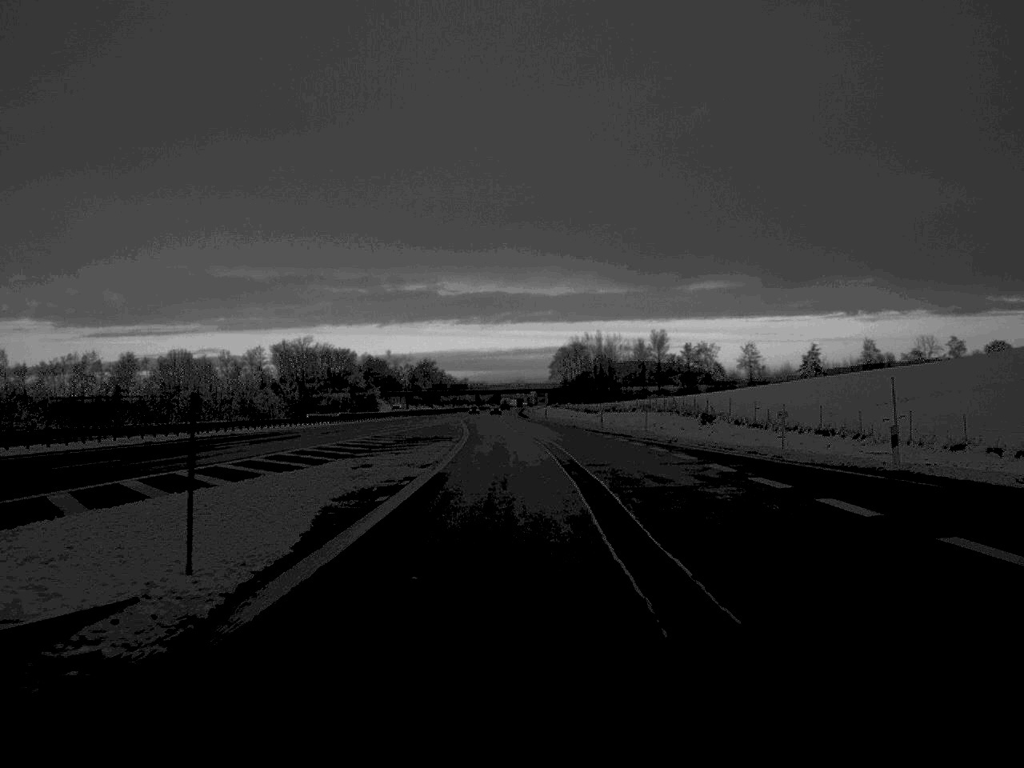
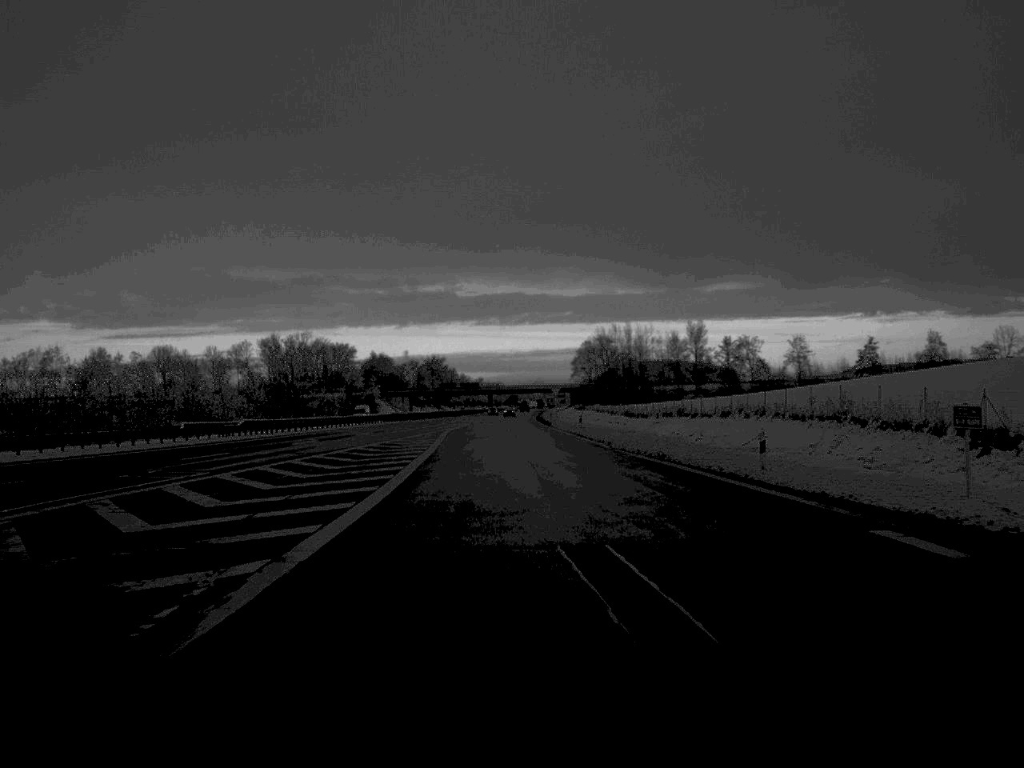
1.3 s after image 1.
(-0.3, +46.4) m; -1°
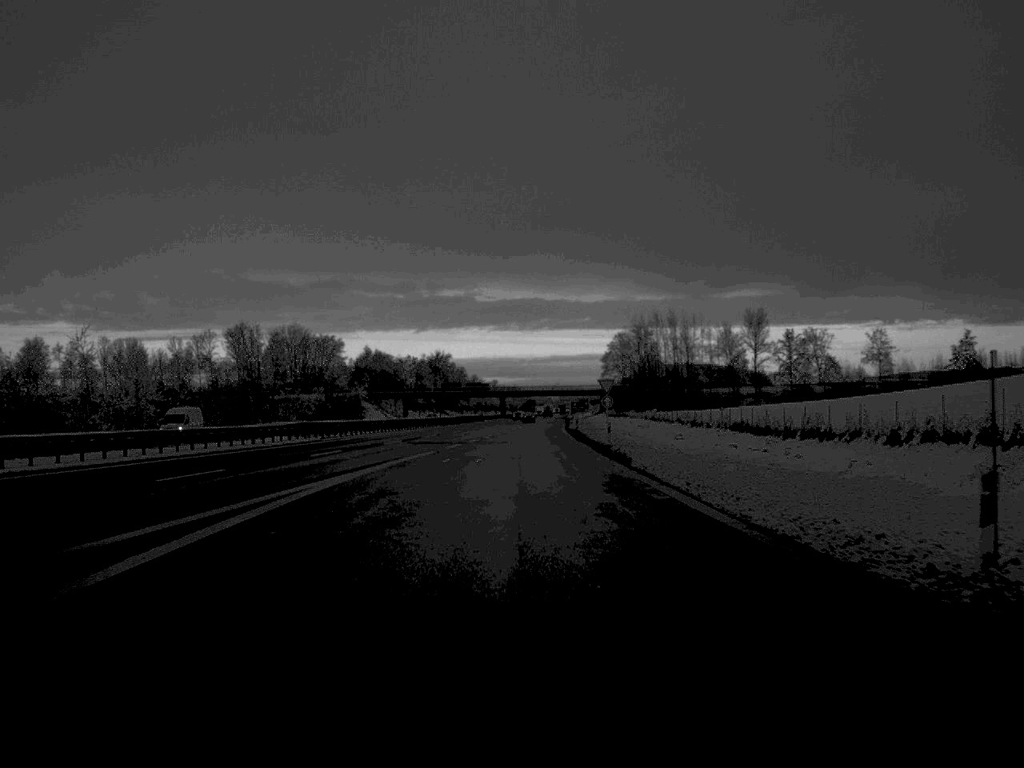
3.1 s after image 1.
(-0.6, +64.5) m; -1°
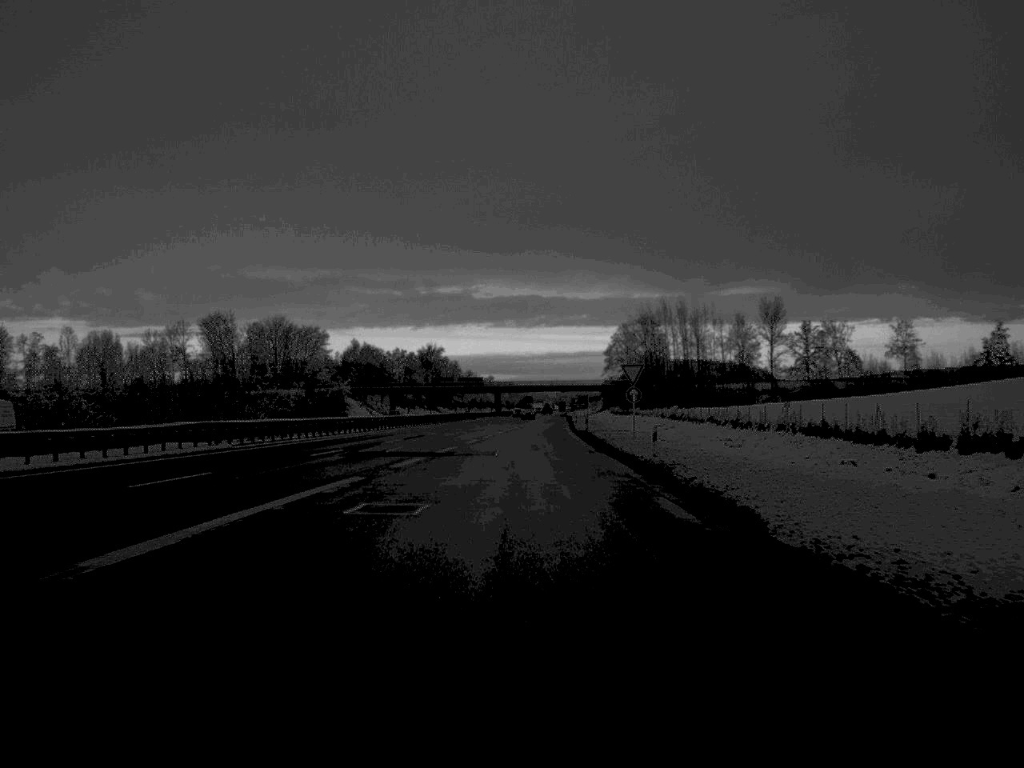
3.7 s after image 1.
(0.0, +21.8) m; 0°
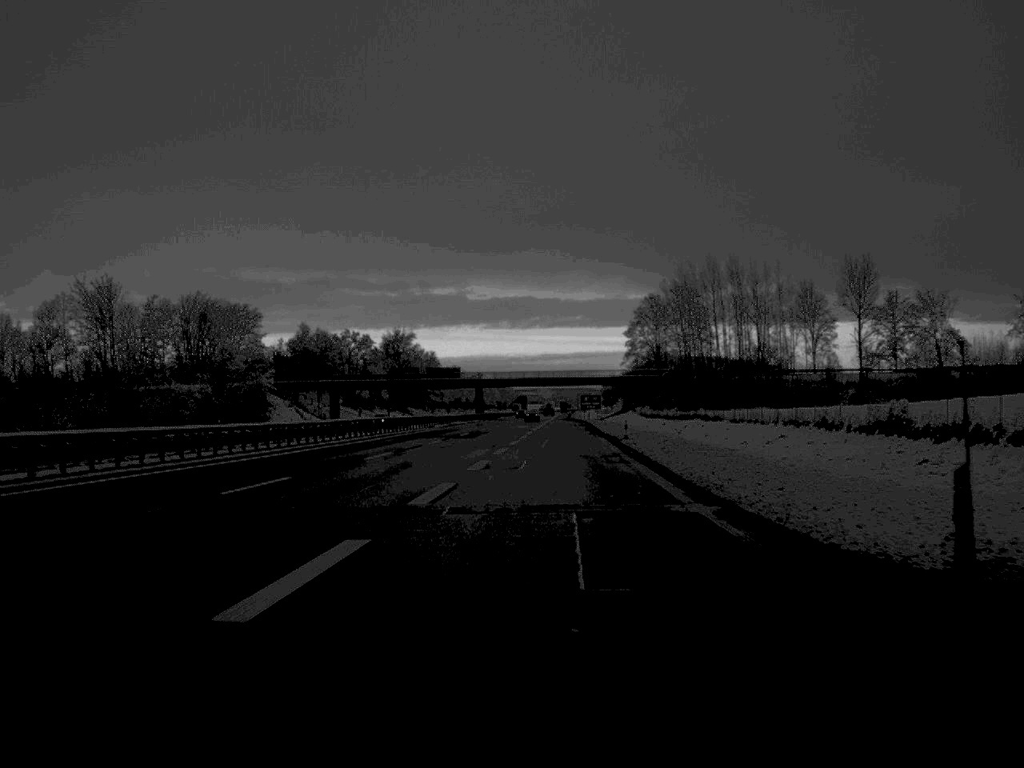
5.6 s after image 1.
(+0.3, +73.7) m; 0°
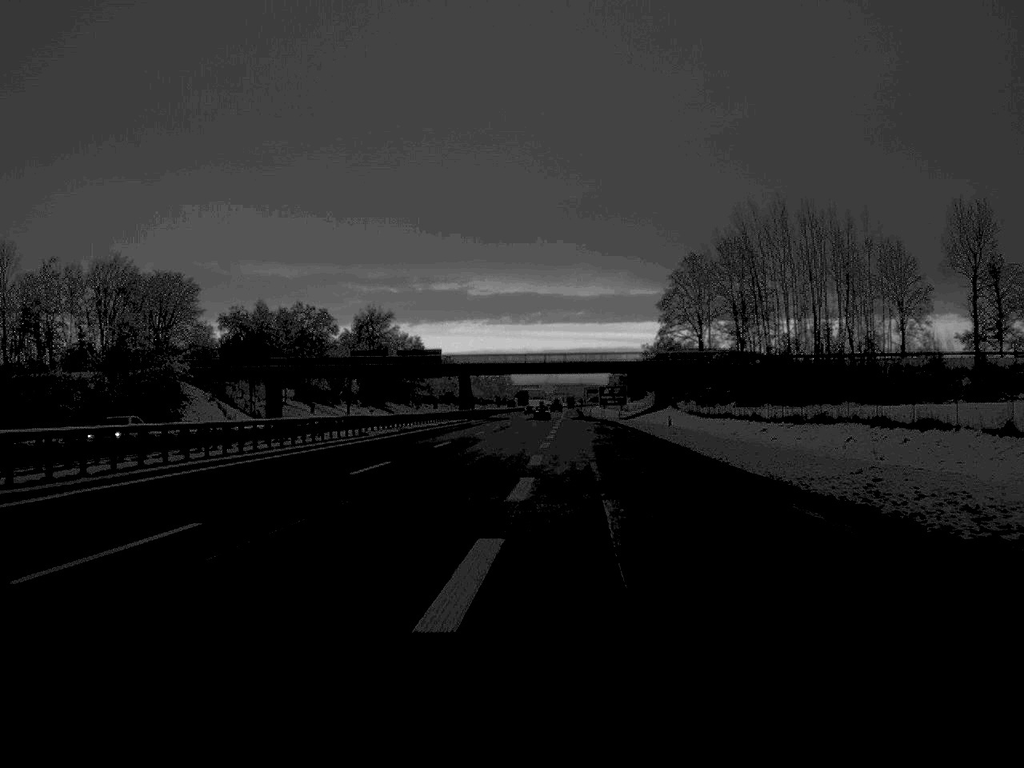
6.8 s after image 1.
(0.0, +48.5) m; 0°
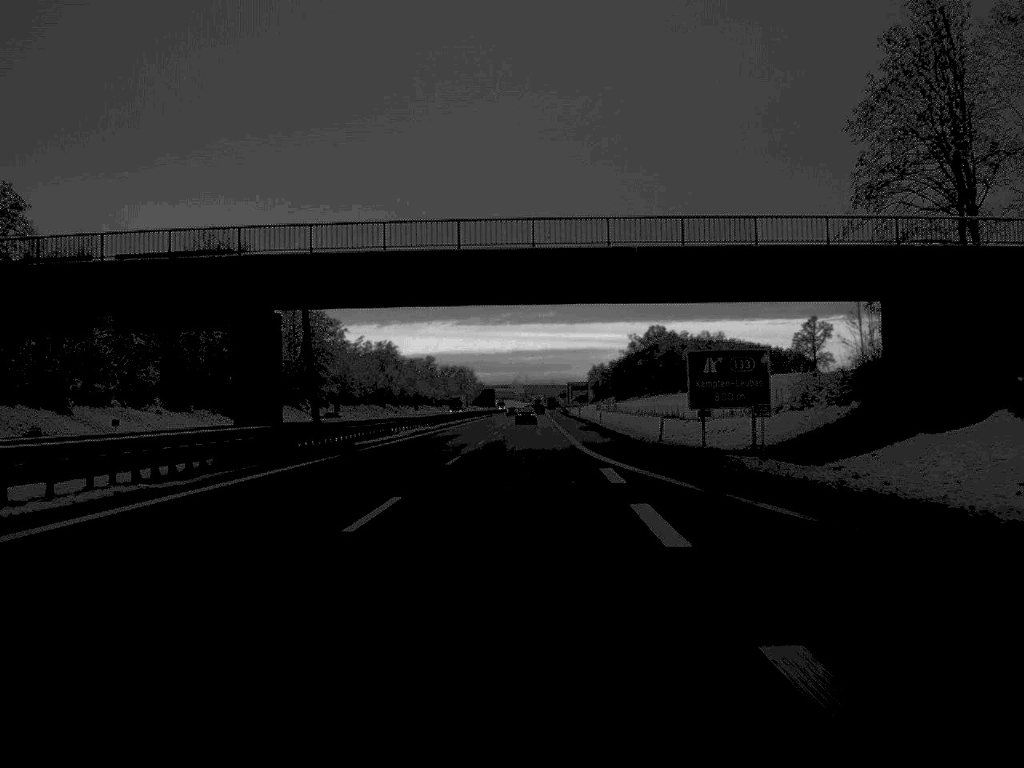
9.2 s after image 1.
(+1.1, +102.1) m; +1°
